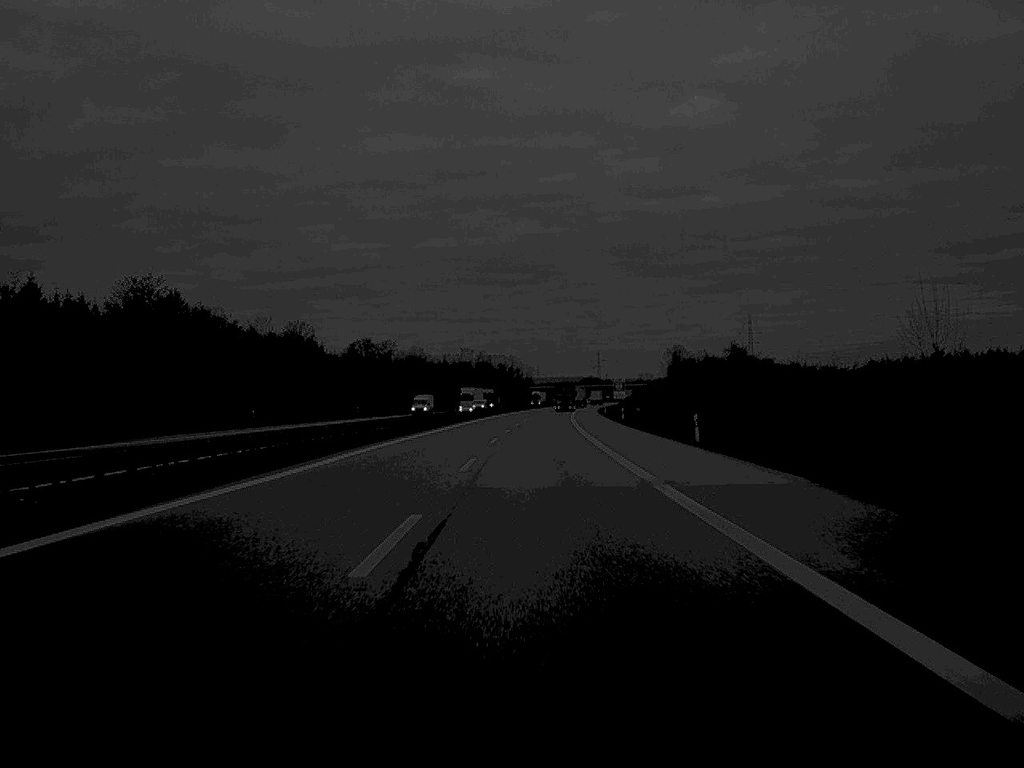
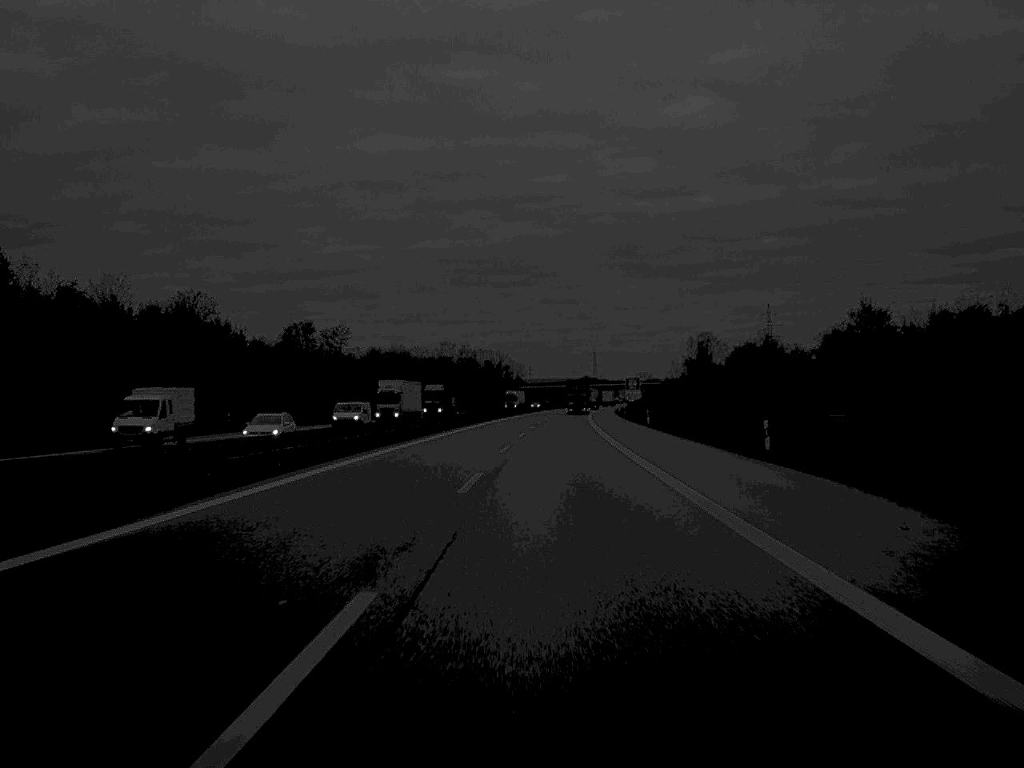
(+0.3, +60.5) m; 0°
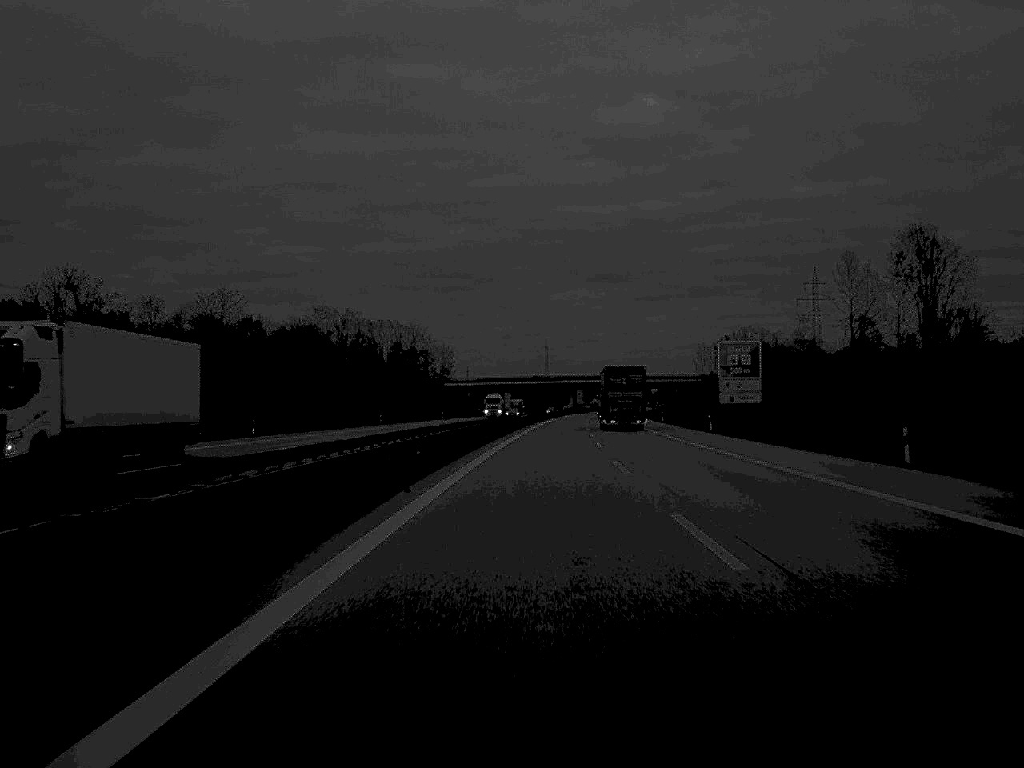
(+2.0, +153.4) m; +3°
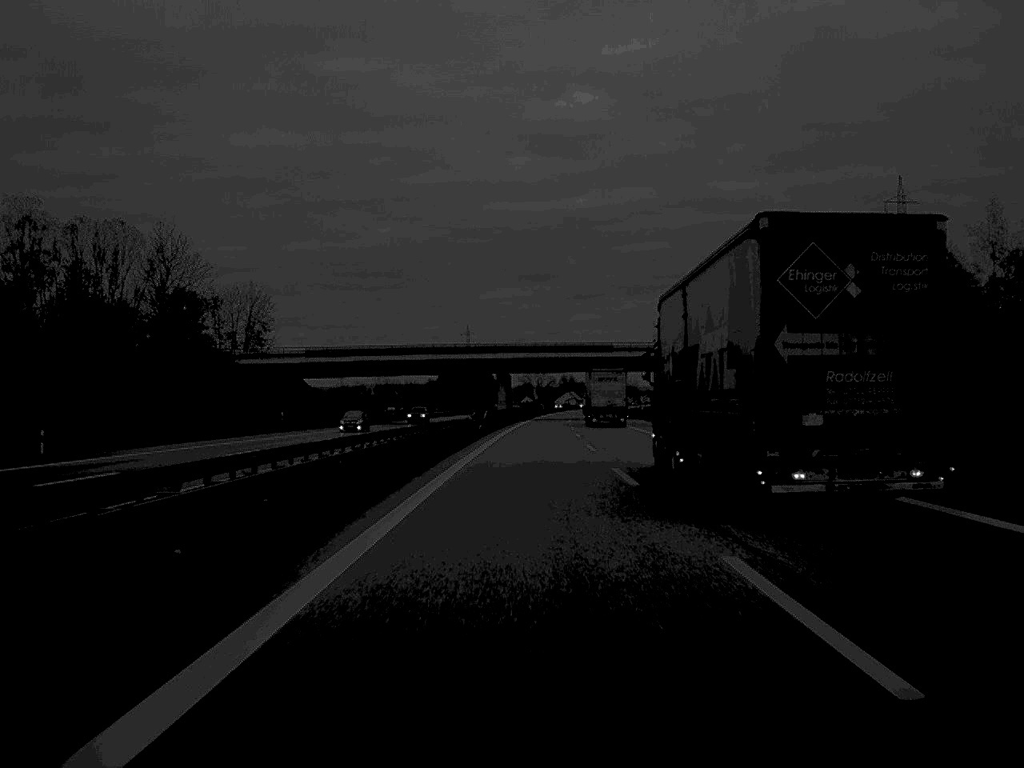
(+4.2, +130.3) m; +3°
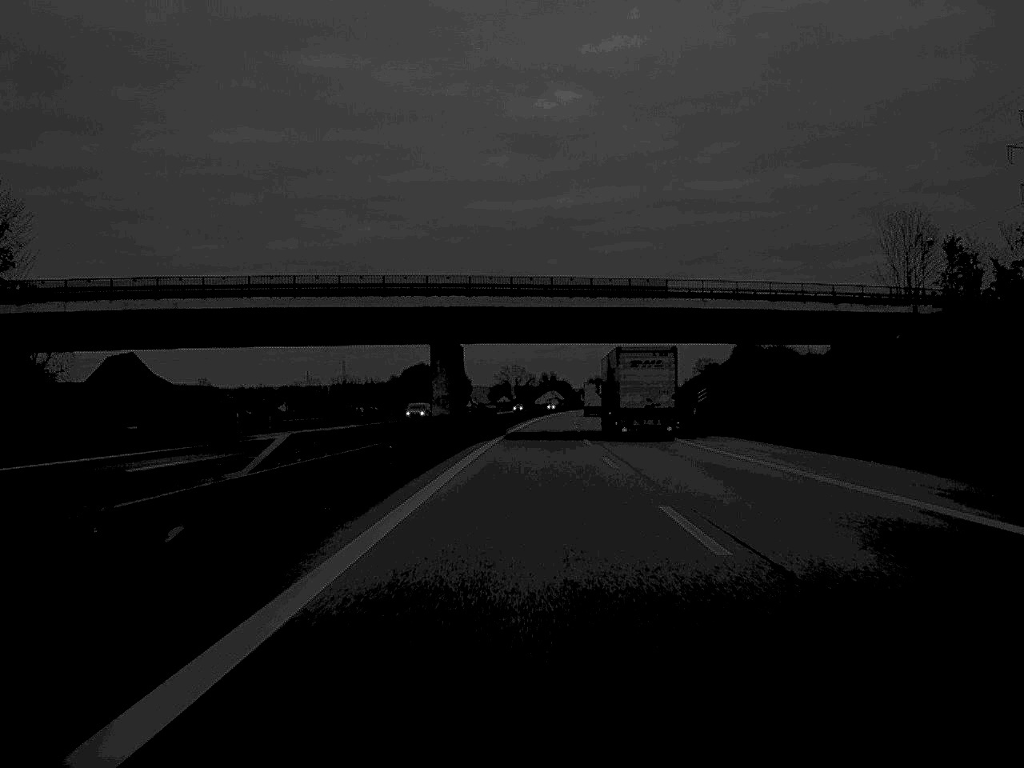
(+0.6, +64.7) m; +1°
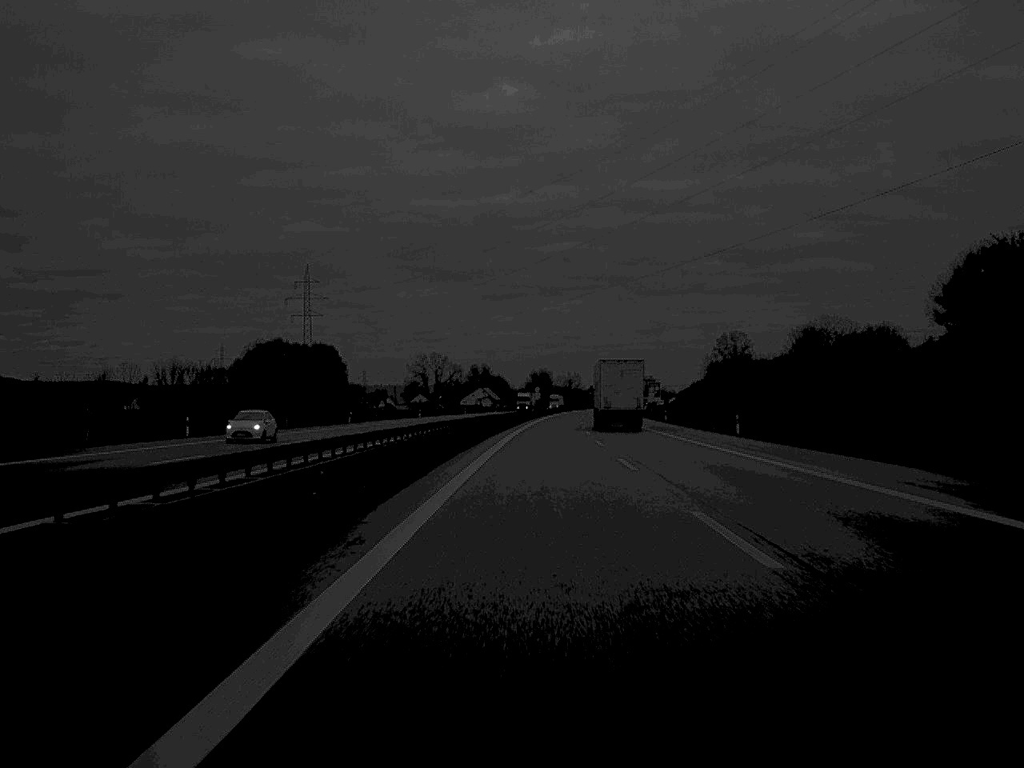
(+4.5, +161.4) m; +3°
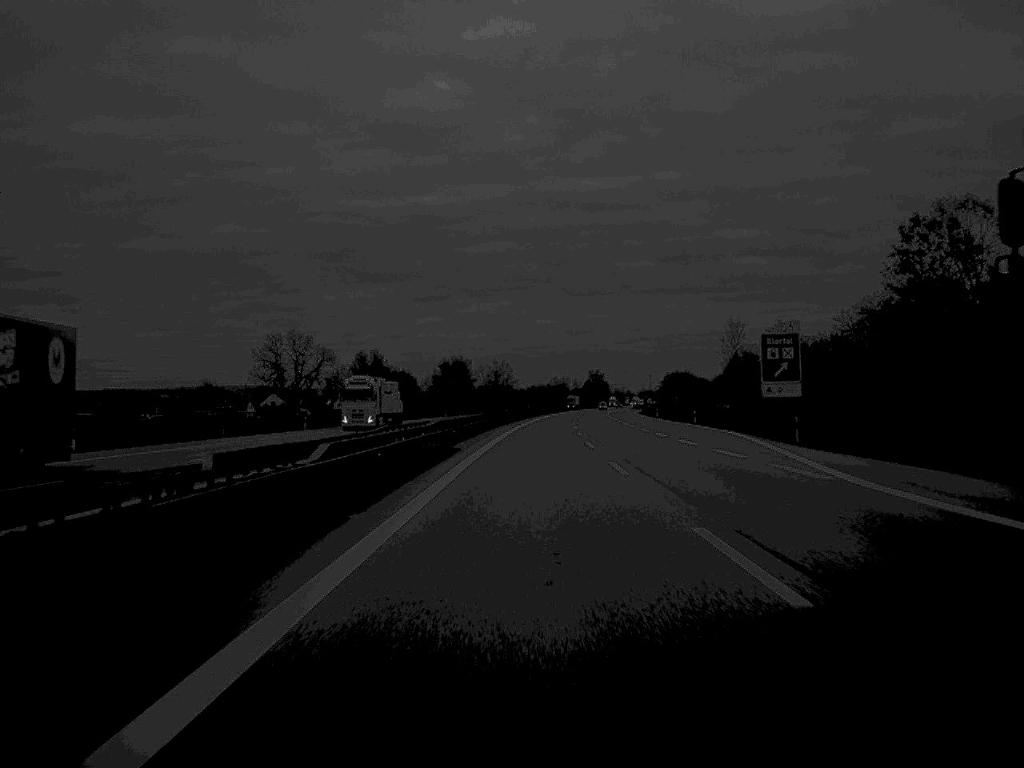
(+5.2, +163.3) m; +3°
